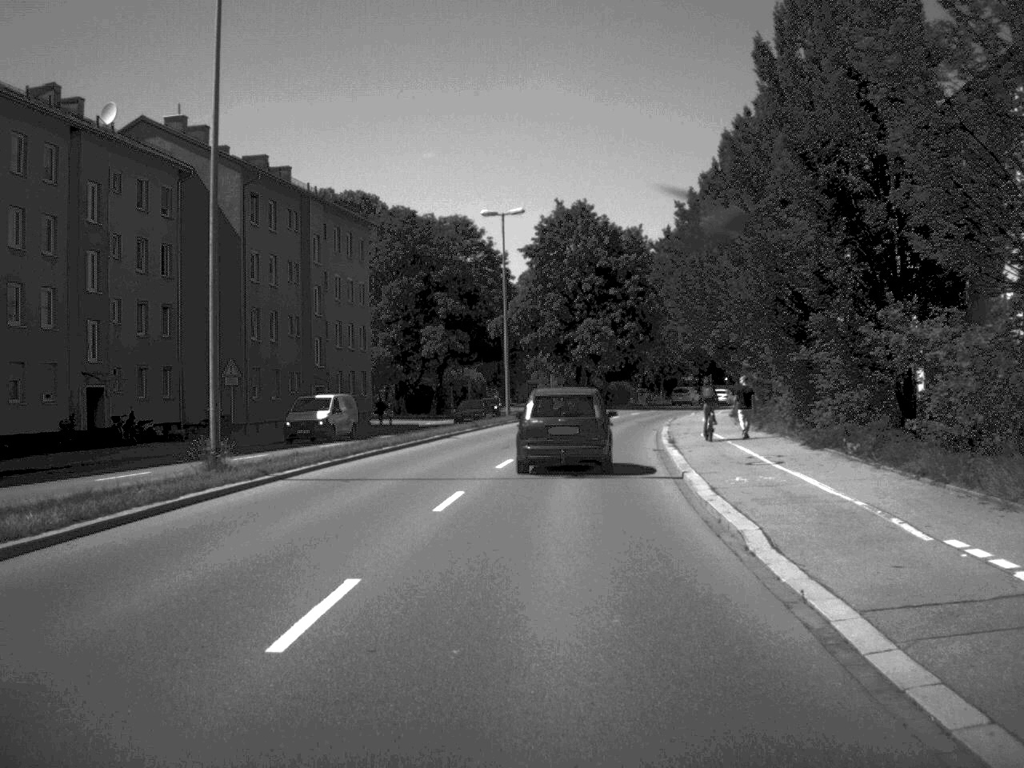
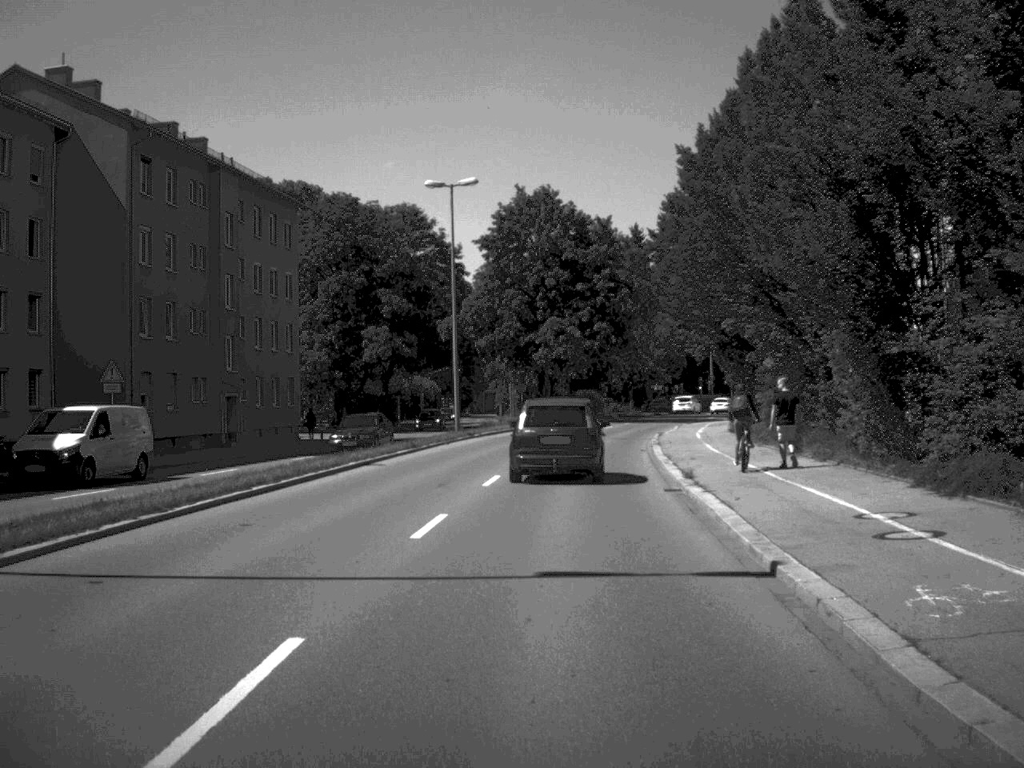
(+0.2, +11.1) m; +2°
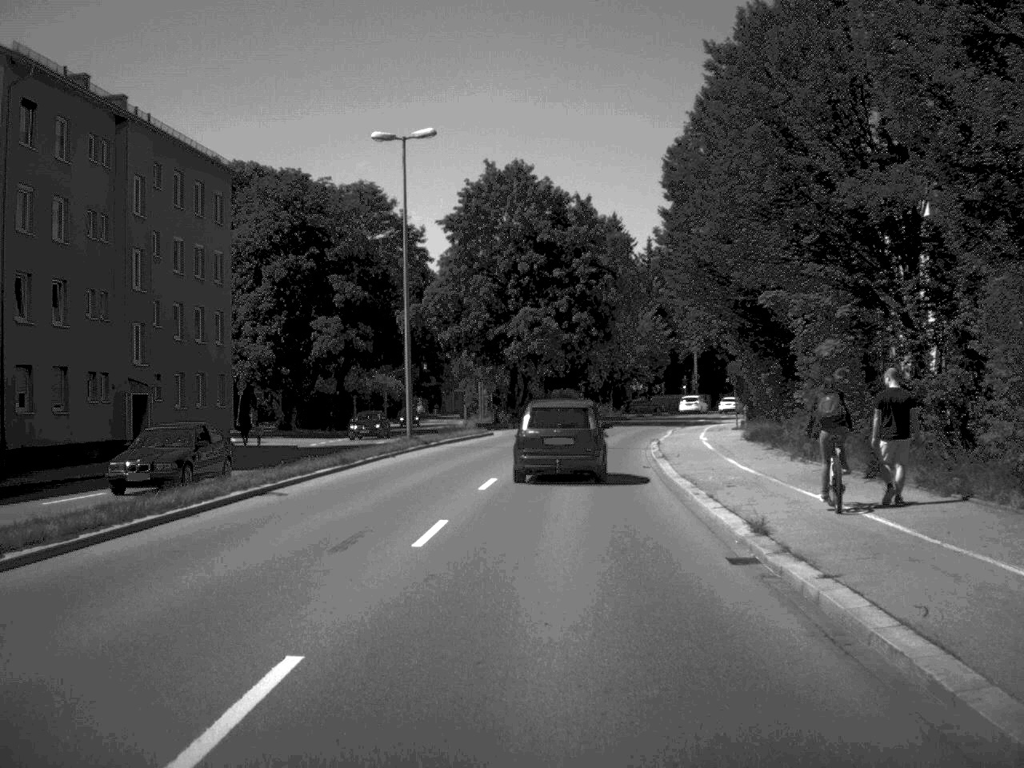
(+0.1, +9.4) m; +1°
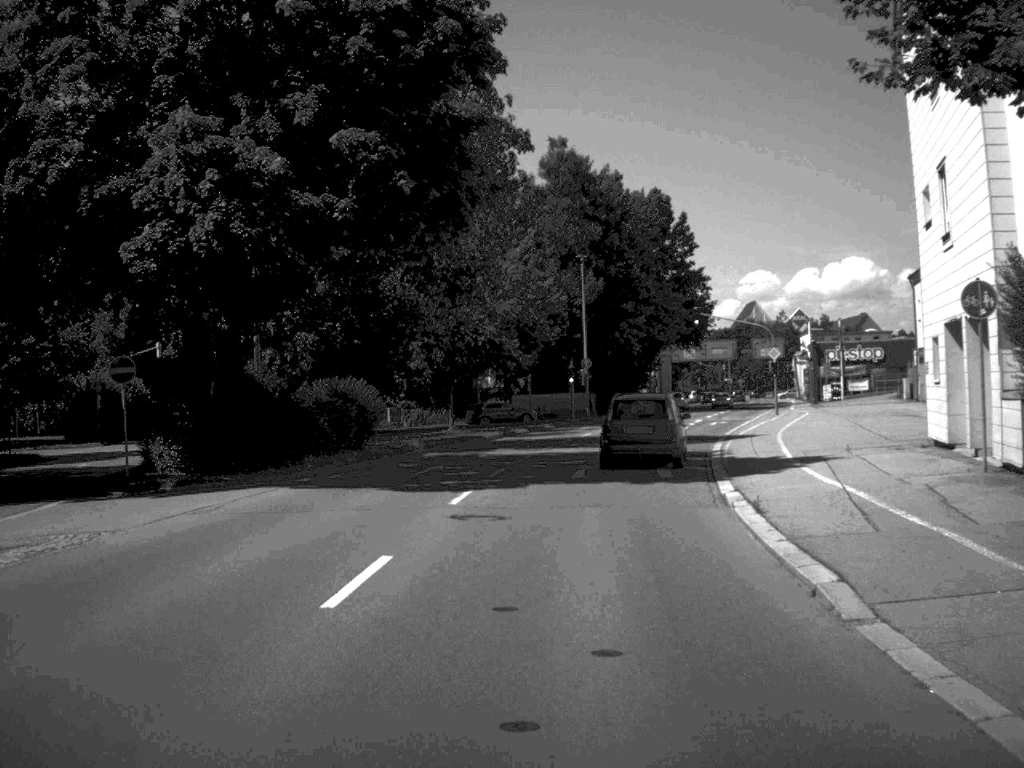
(+2.7, +48.1) m; +7°
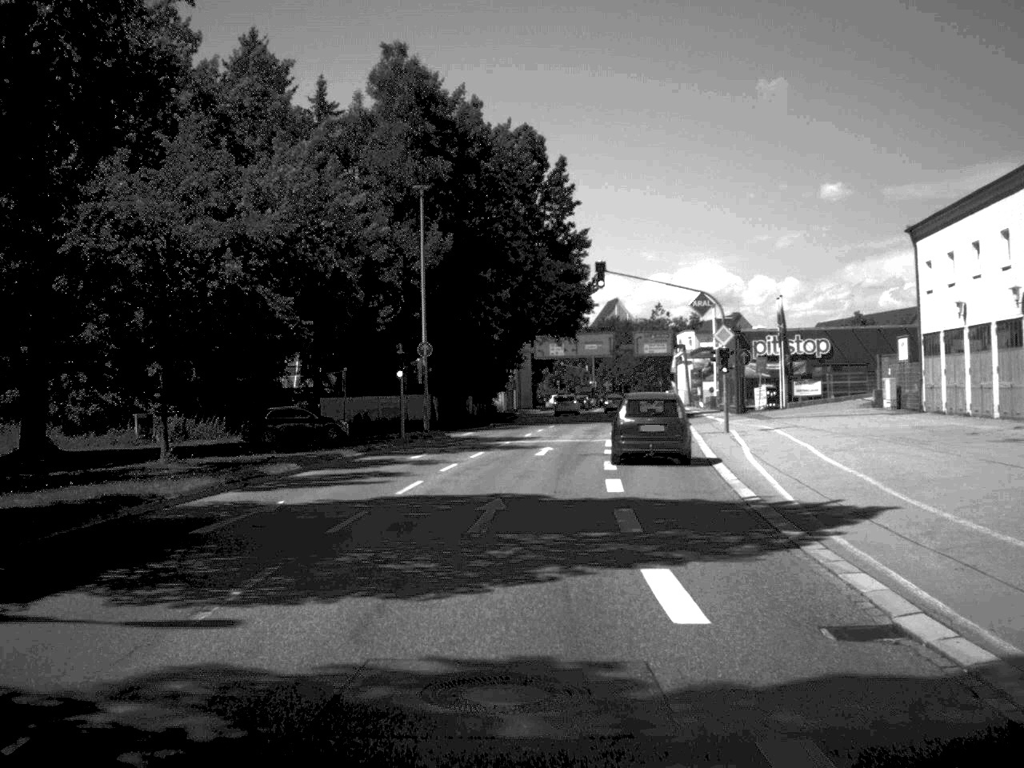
(+1.5, +27.2) m; +7°
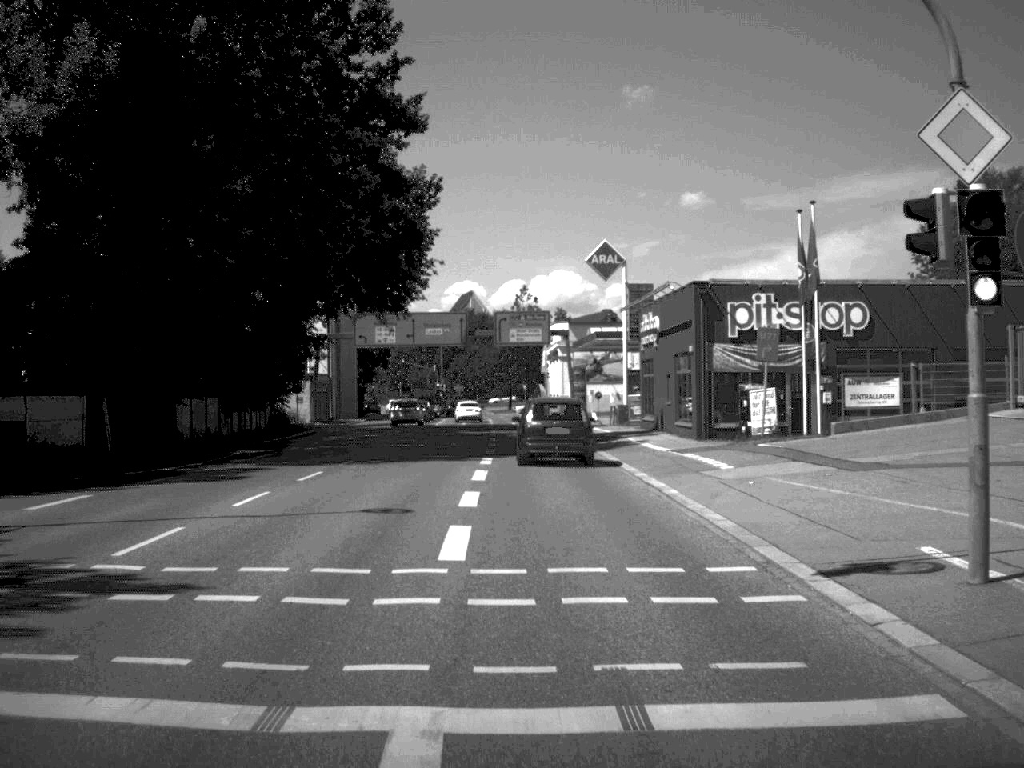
(+2.4, +36.4) m; +6°
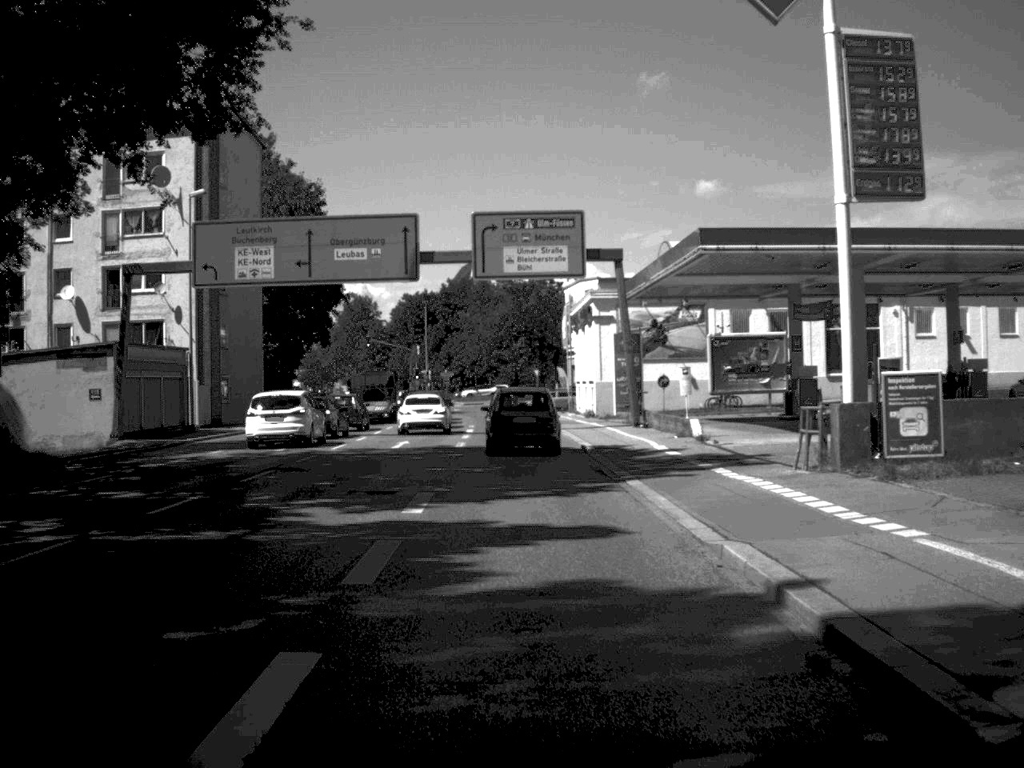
(0.0, +43.6) m; -1°
